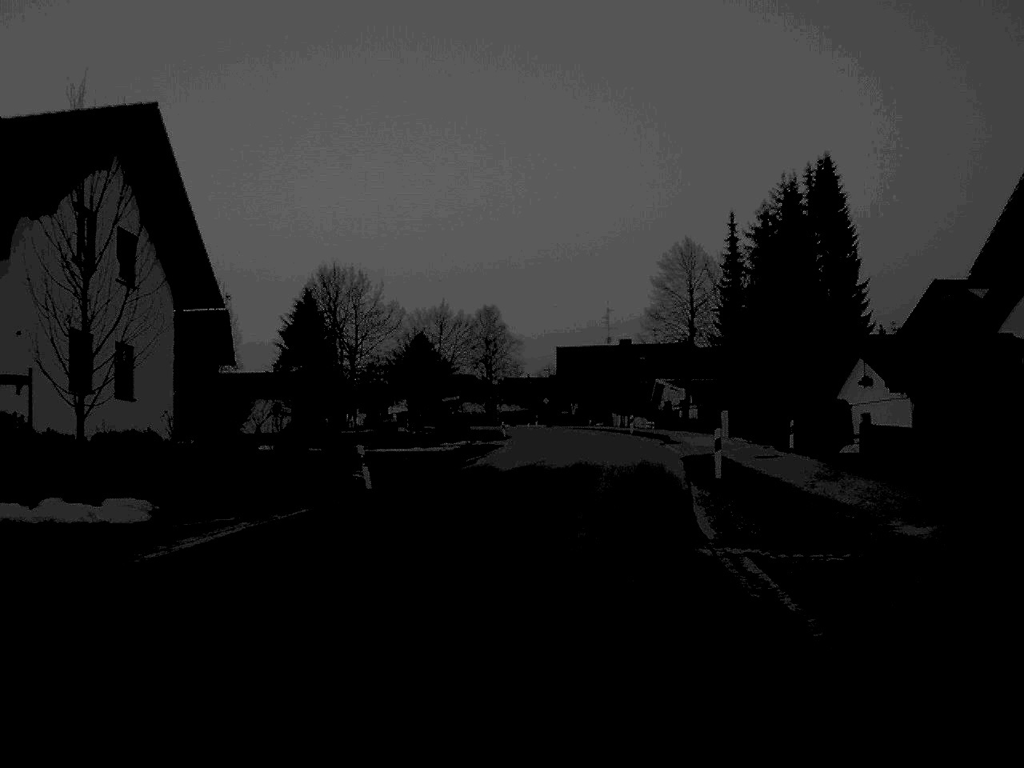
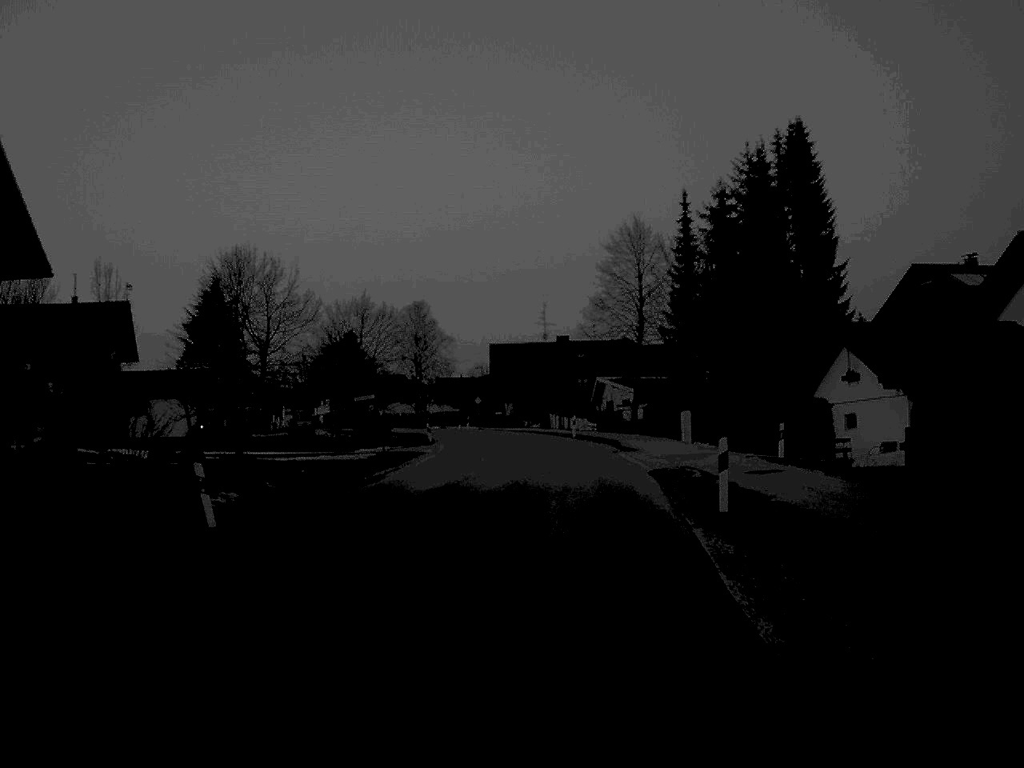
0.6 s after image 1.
(+0.2, +8.6) m; +3°
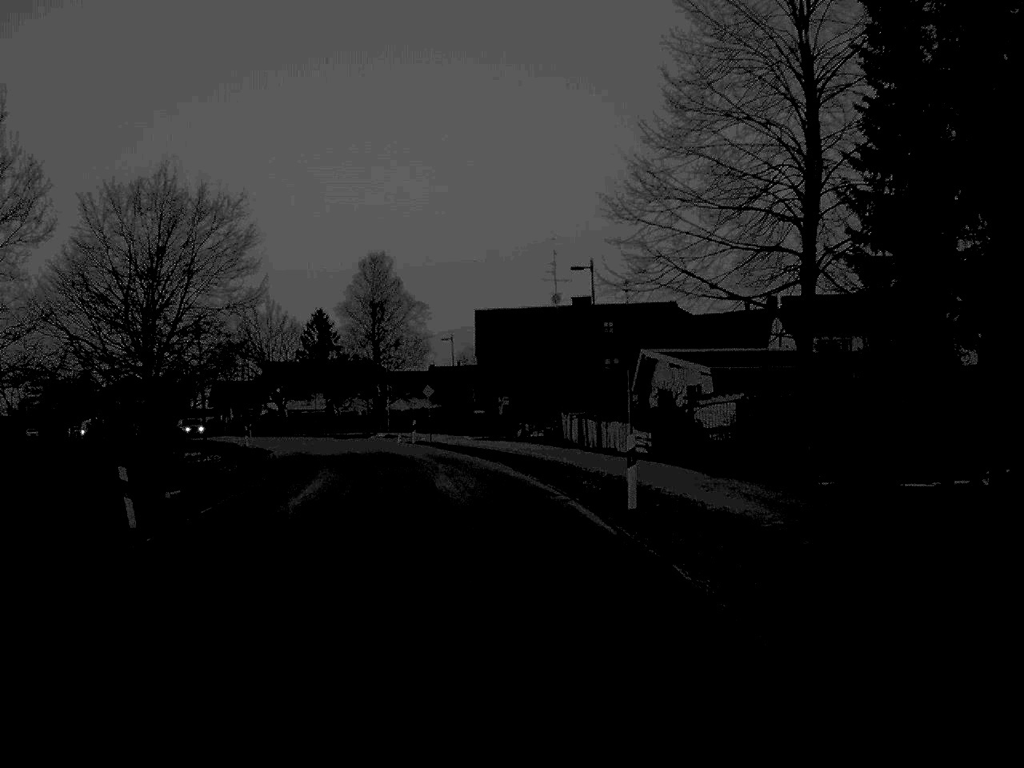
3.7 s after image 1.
(+1.1, +46.5) m; -1°
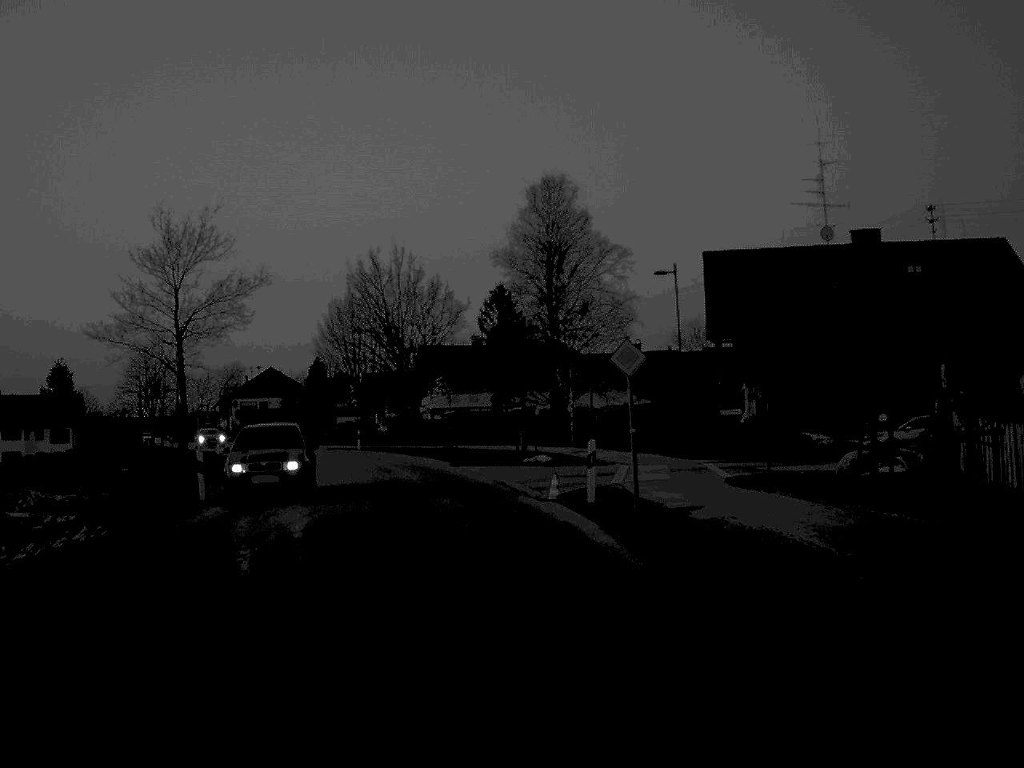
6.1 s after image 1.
(-2.5, +36.2) m; -9°
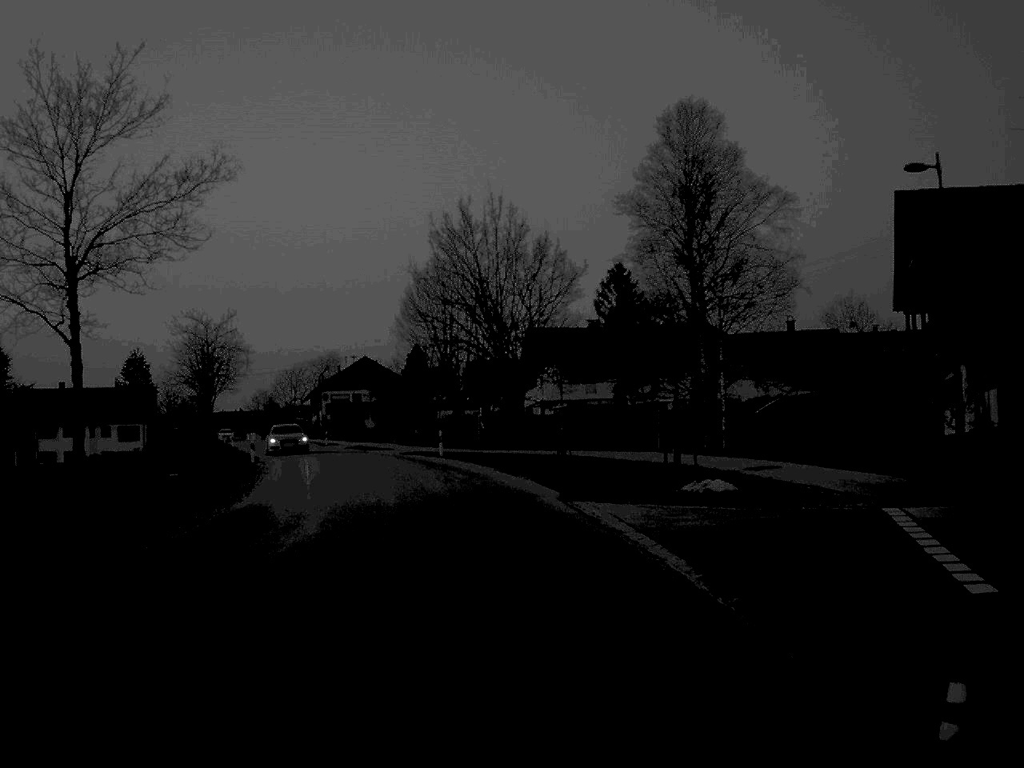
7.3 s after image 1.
(-0.8, +16.7) m; -5°
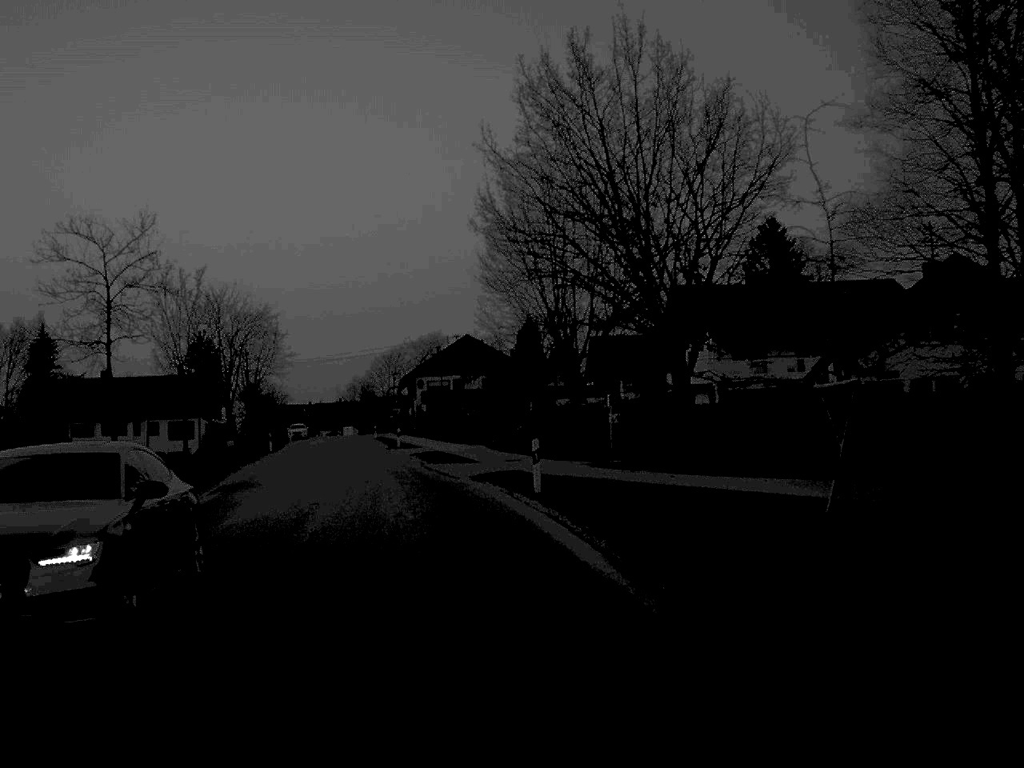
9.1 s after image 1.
(-1.1, +26.1) m; -6°
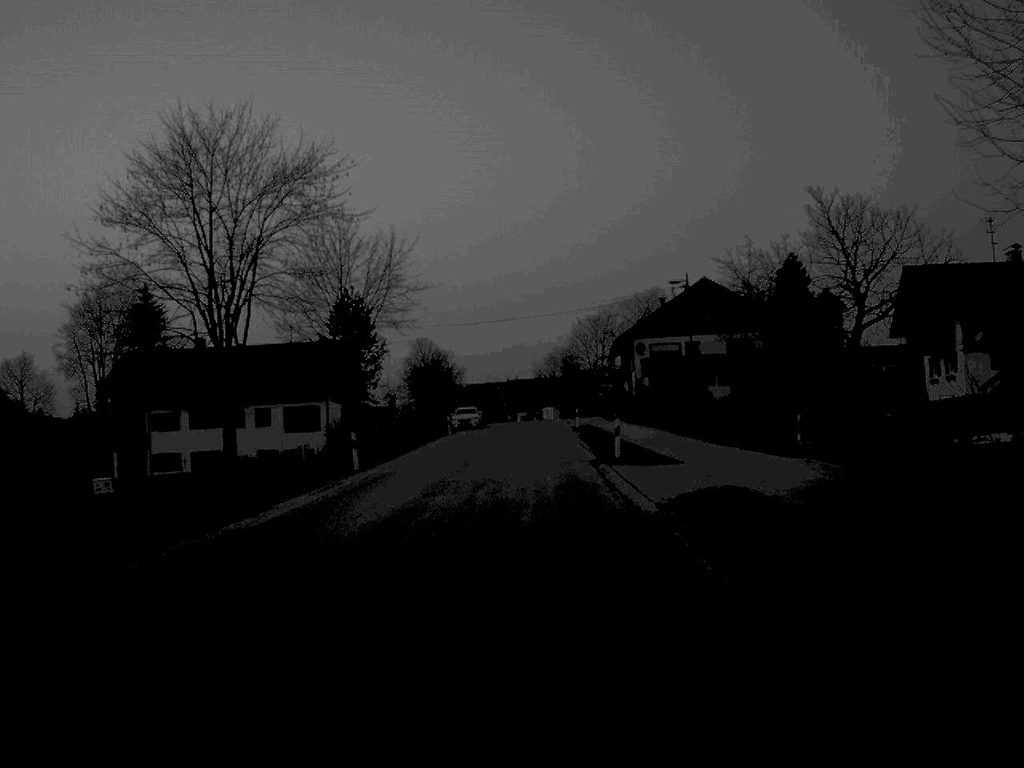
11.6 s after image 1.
(-3.7, +36.4) m; -9°
